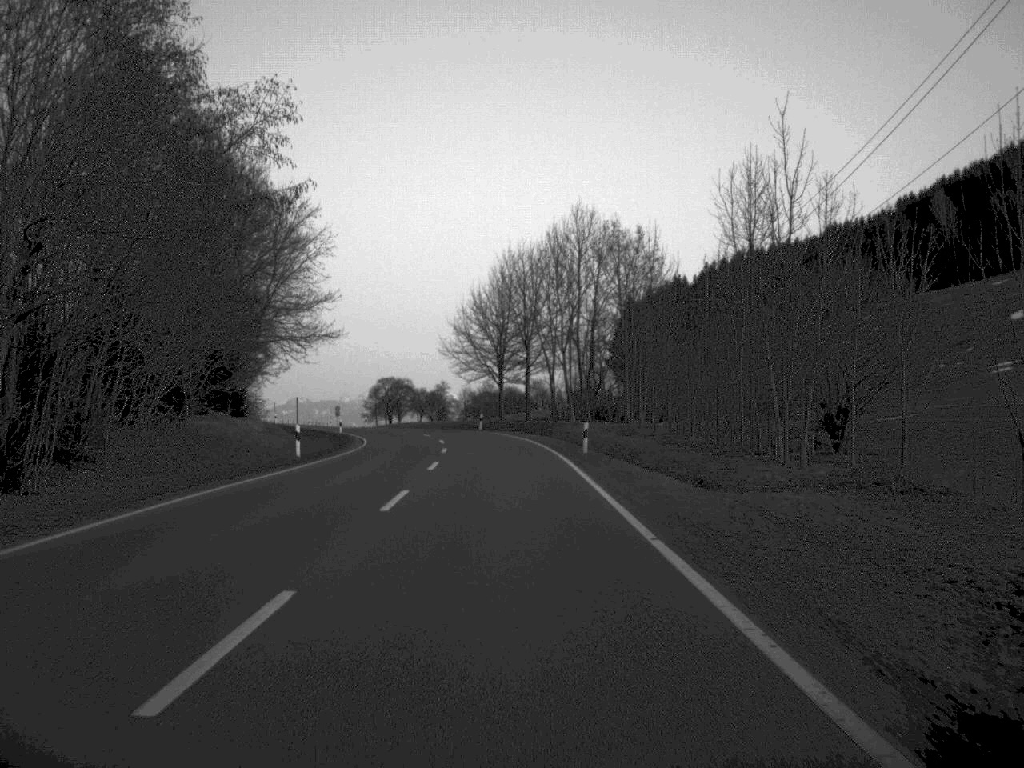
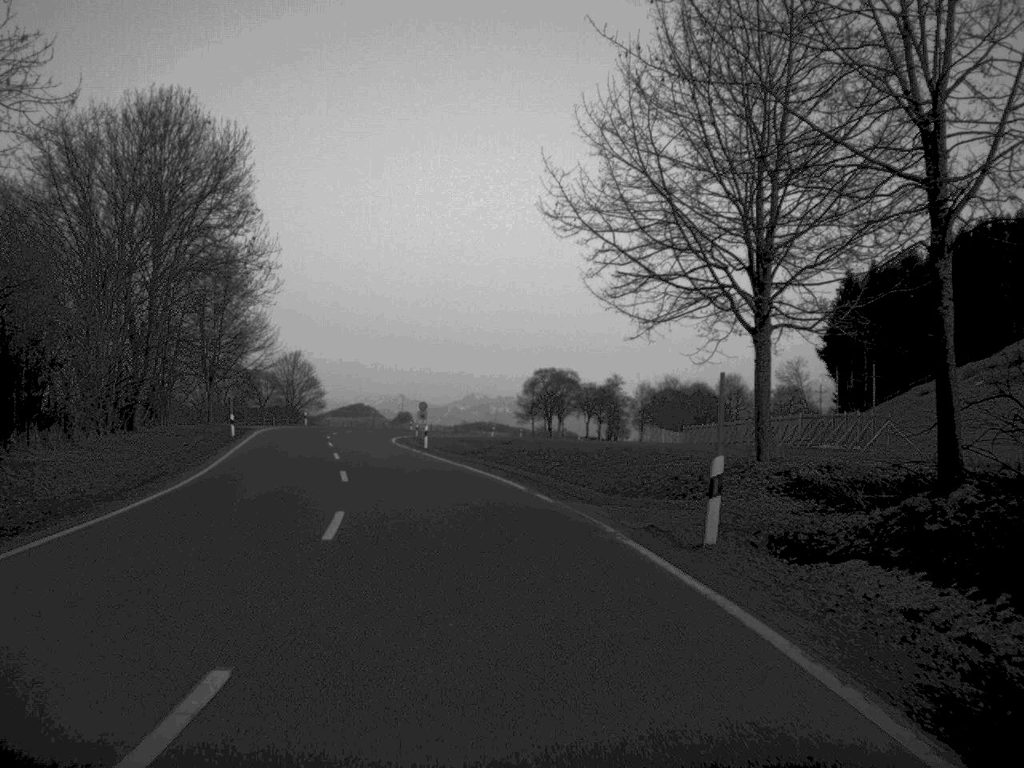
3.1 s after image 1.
(-2.6, +62.6) m; -8°
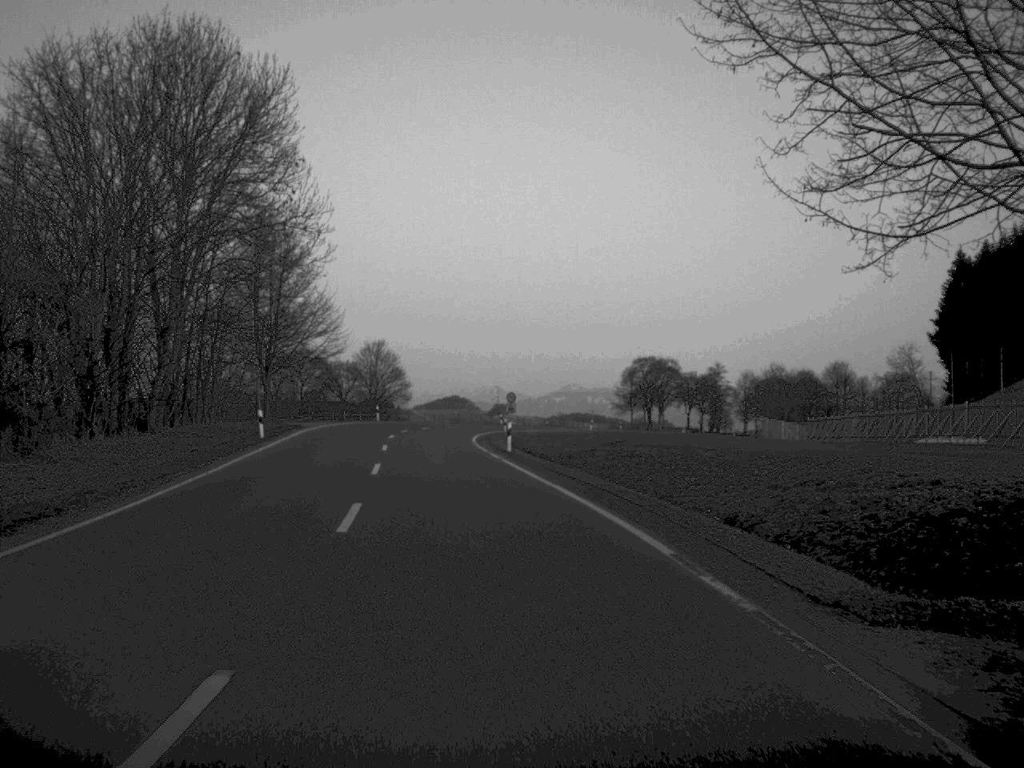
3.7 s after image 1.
(-0.5, +12.2) m; -4°
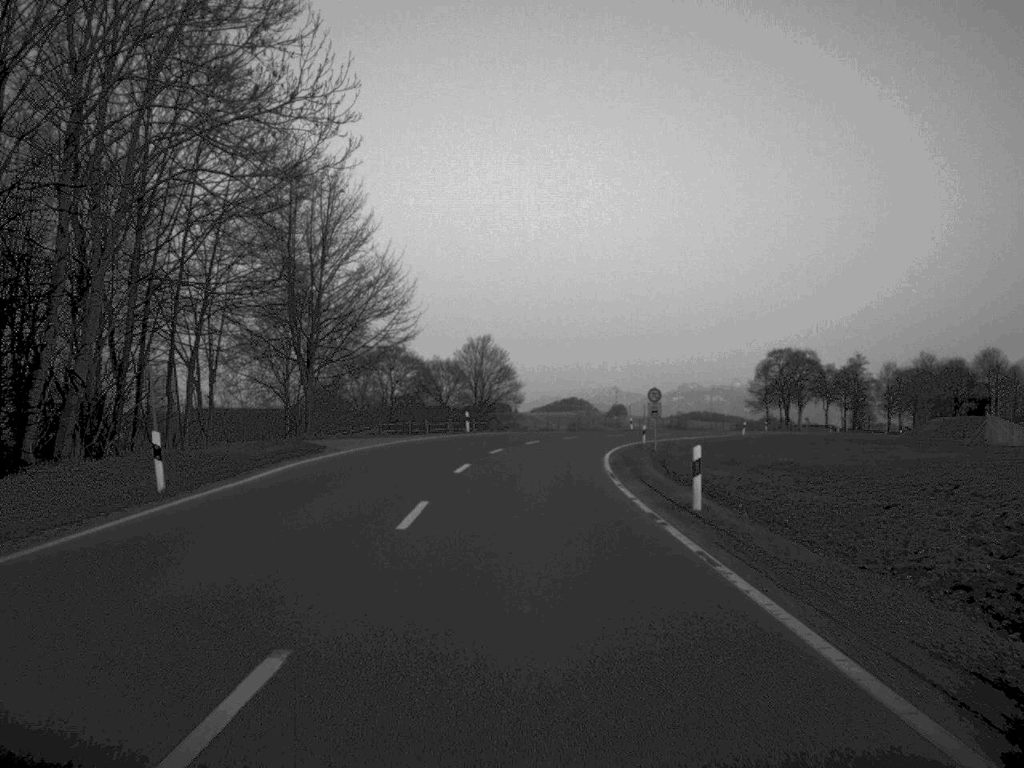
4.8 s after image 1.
(-1.2, +23.4) m; -5°
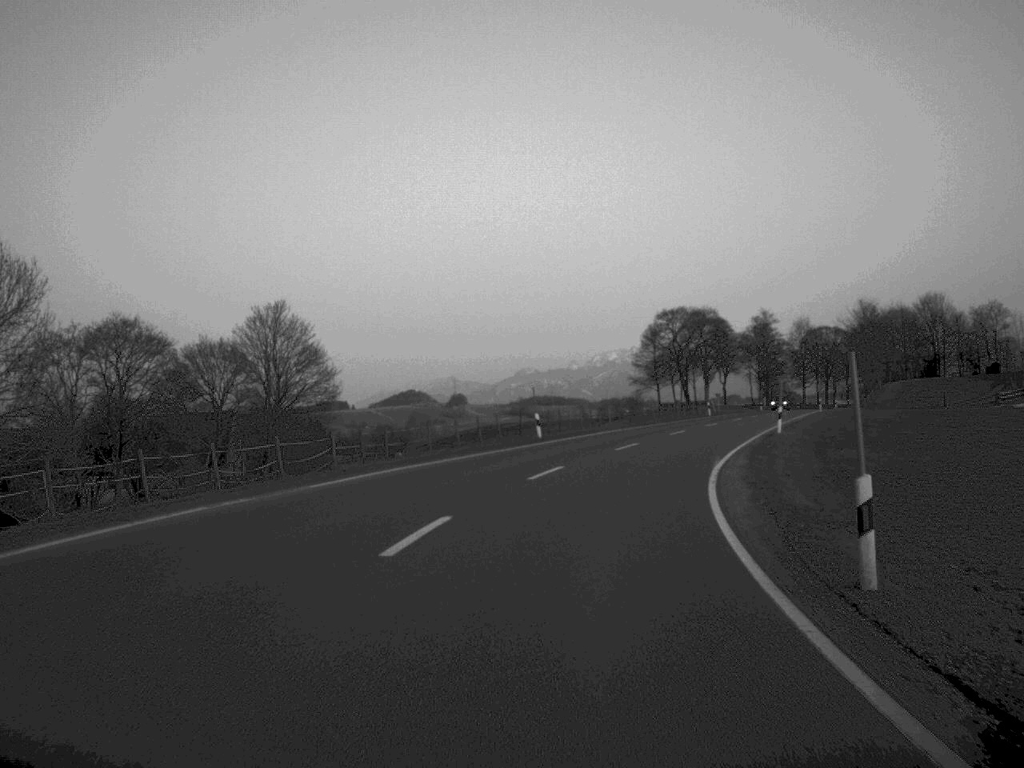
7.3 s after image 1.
(+1.8, +50.3) m; +8°
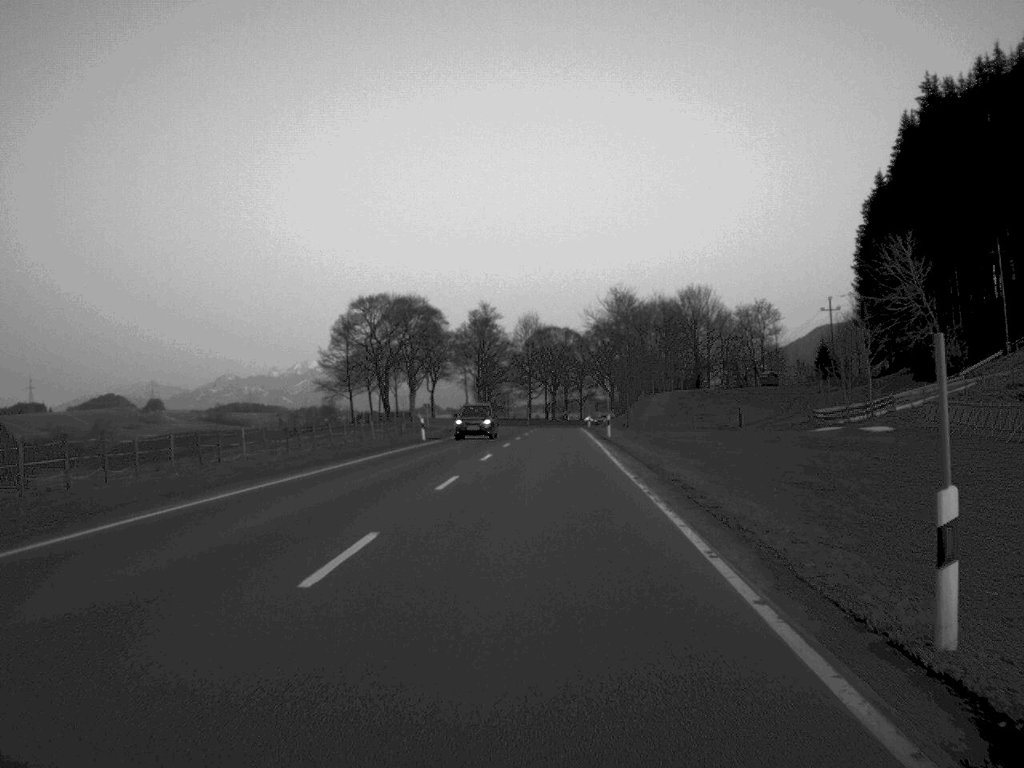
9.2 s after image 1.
(+4.6, +37.5) m; +13°
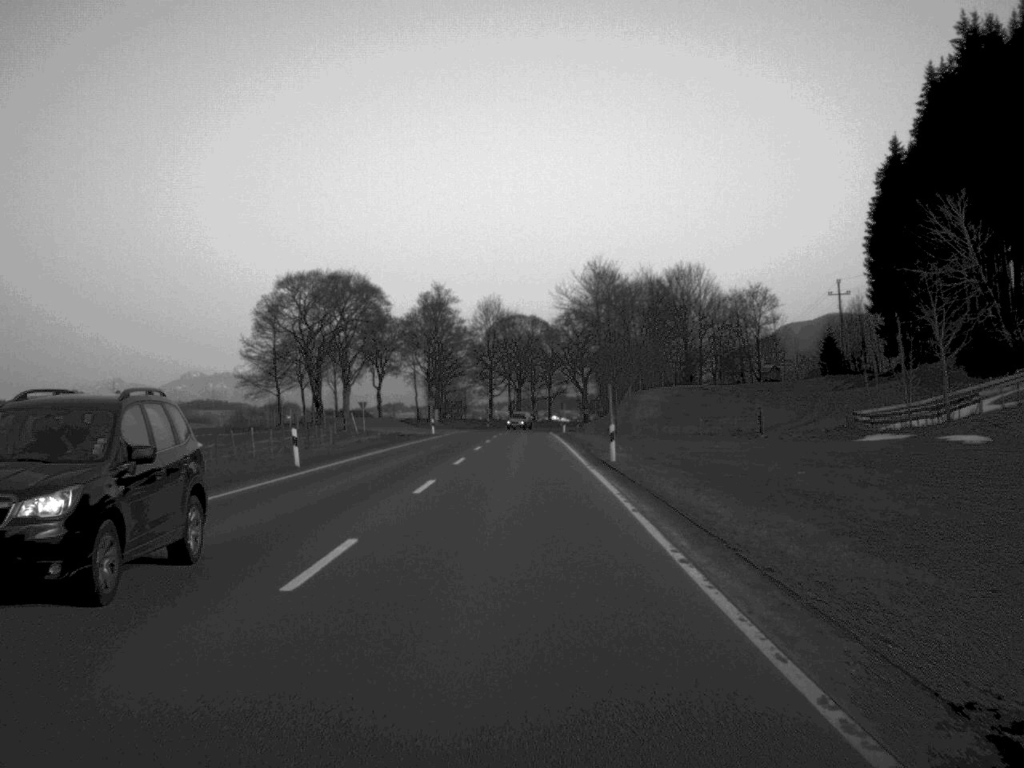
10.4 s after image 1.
(+0.5, +23.7) m; +1°
